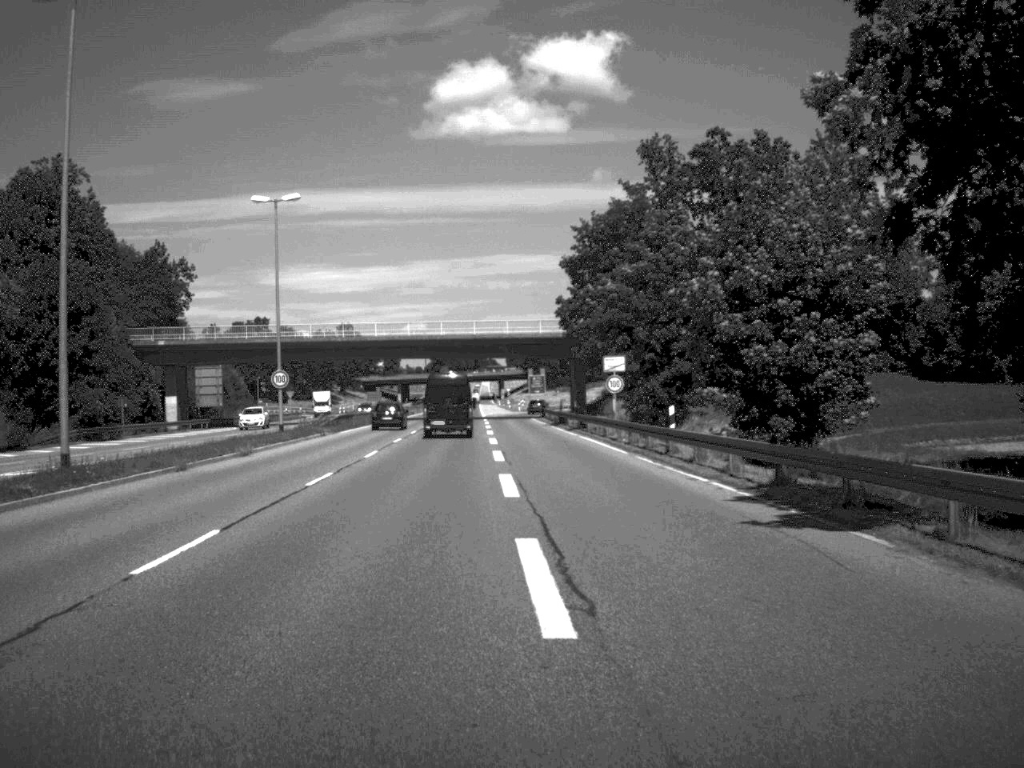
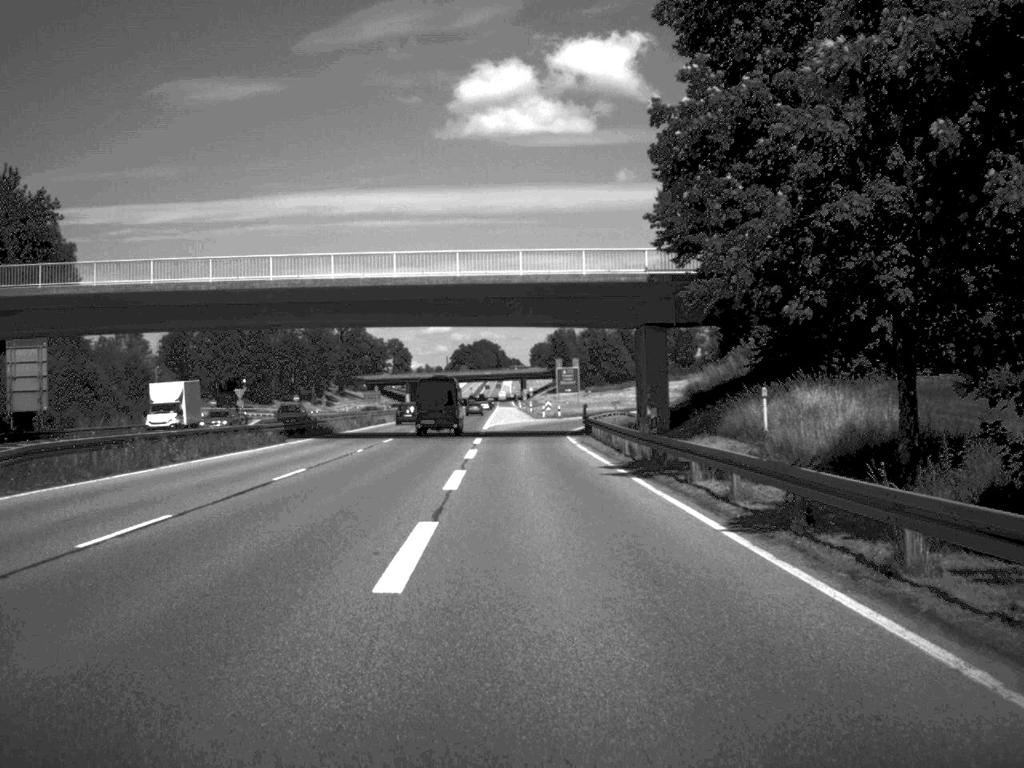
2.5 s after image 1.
(-0.3, +45.7) m; -1°
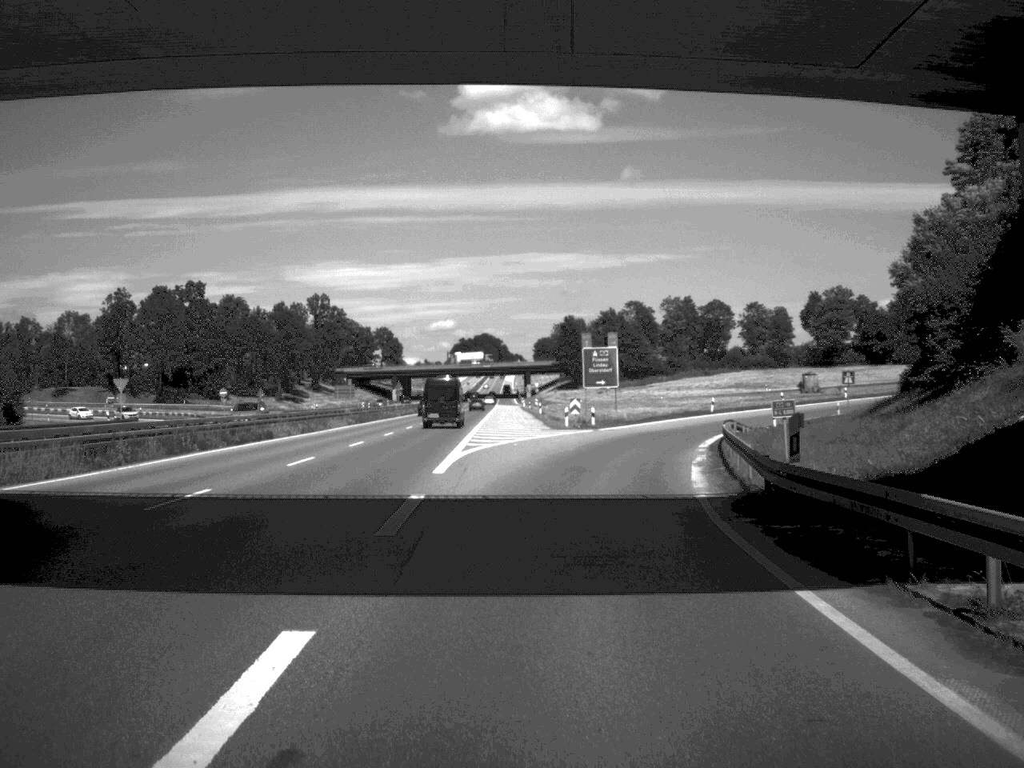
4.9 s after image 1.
(-0.5, +43.5) m; 0°
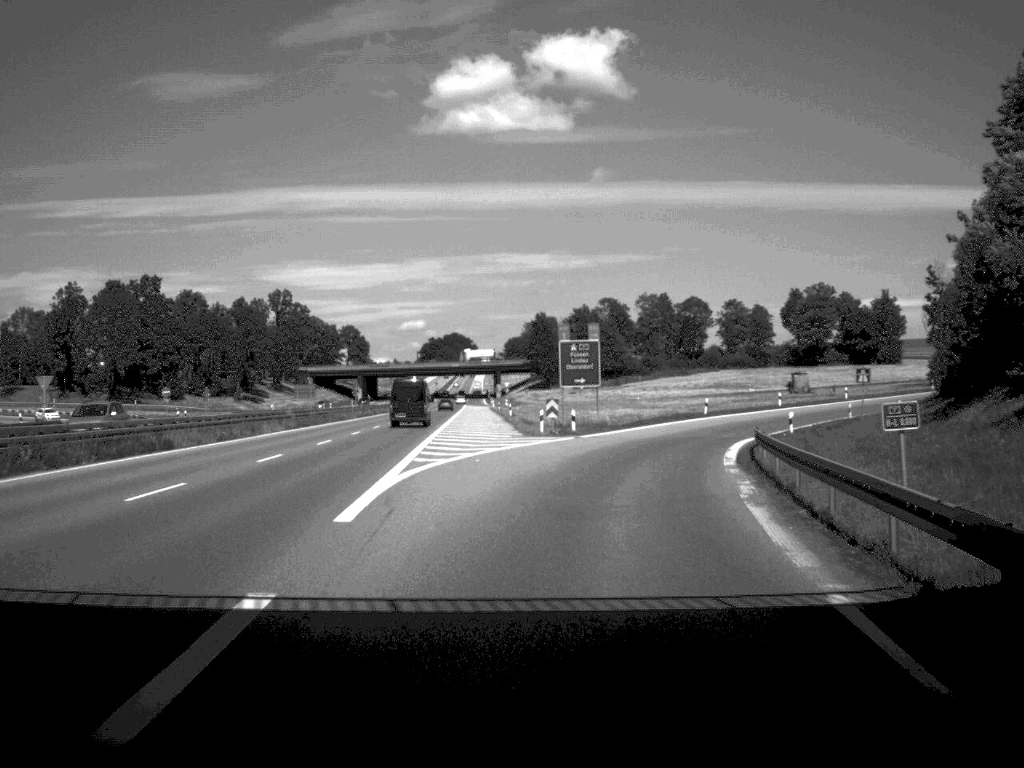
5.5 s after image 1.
(+0.1, +10.2) m; +1°
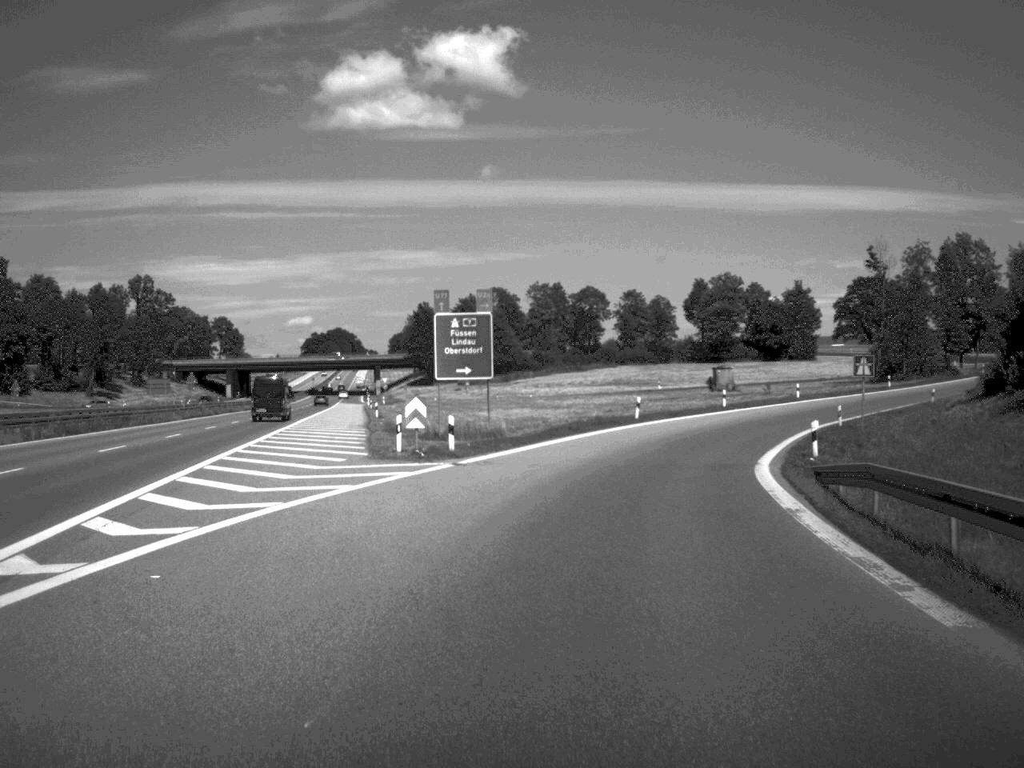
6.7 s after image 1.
(+0.9, +20.7) m; +5°
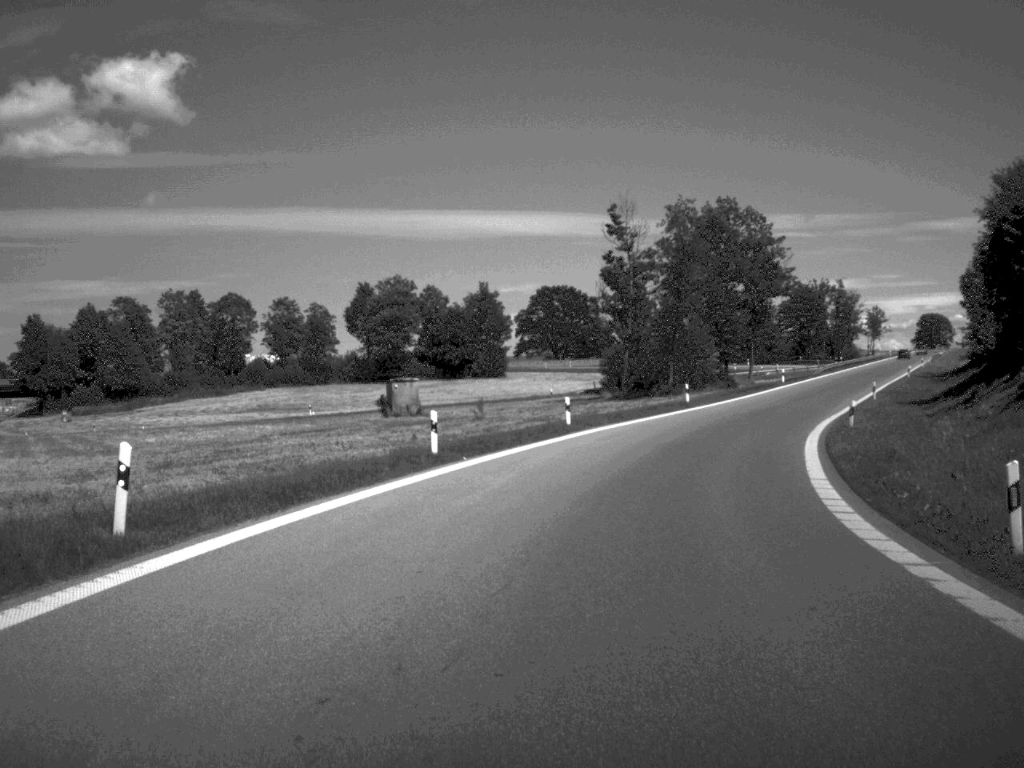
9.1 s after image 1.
(+5.2, +41.3) m; +15°
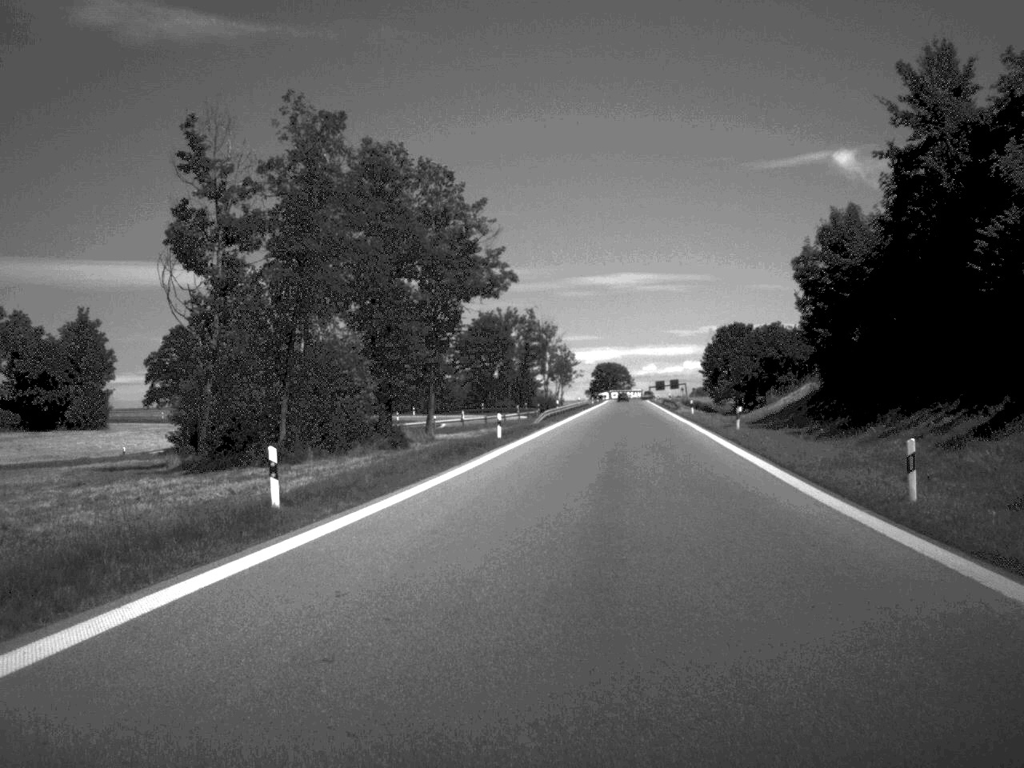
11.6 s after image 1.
(+6.0, +42.3) m; +15°
